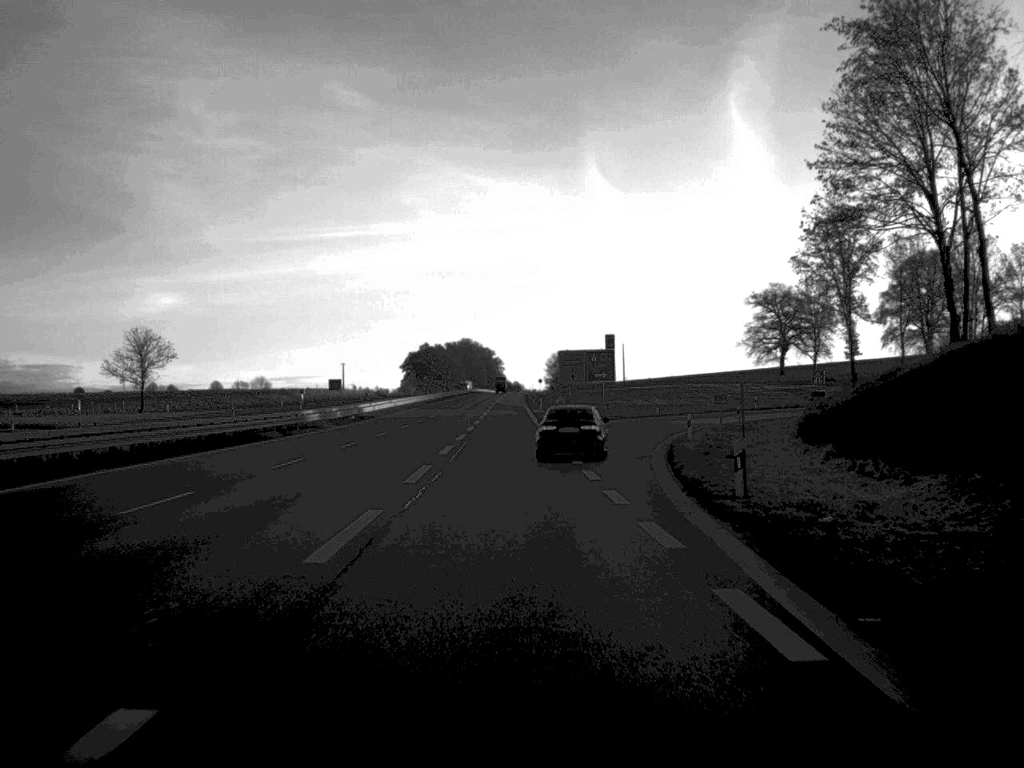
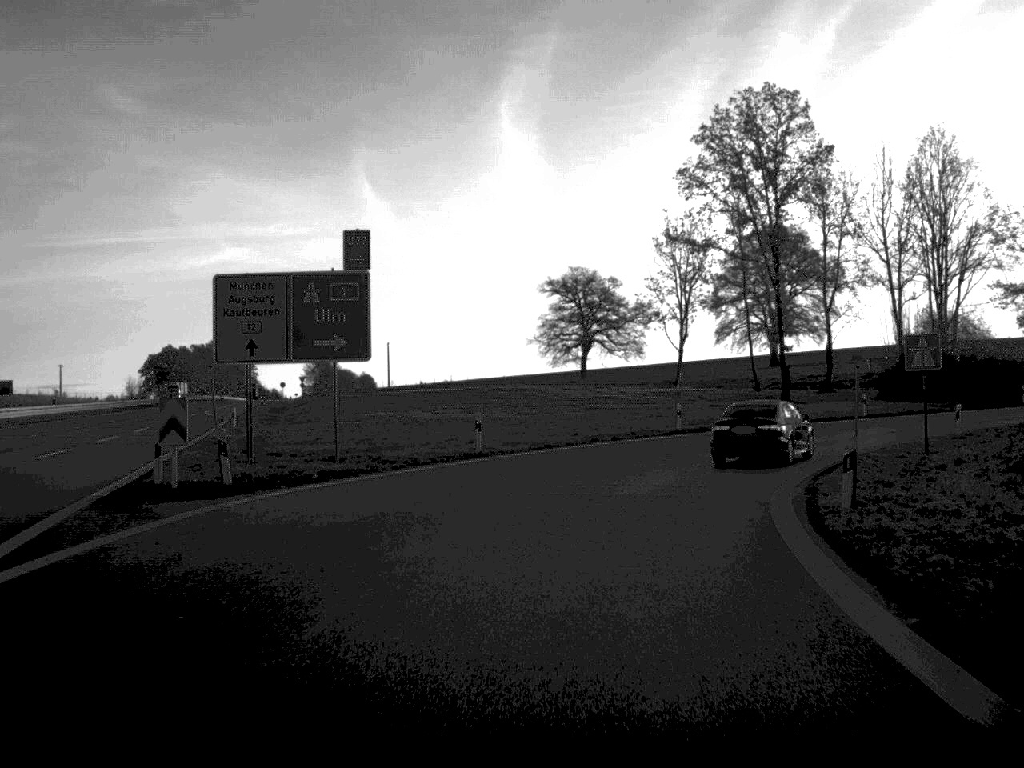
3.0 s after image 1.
(+3.6, +50.7) m; +11°
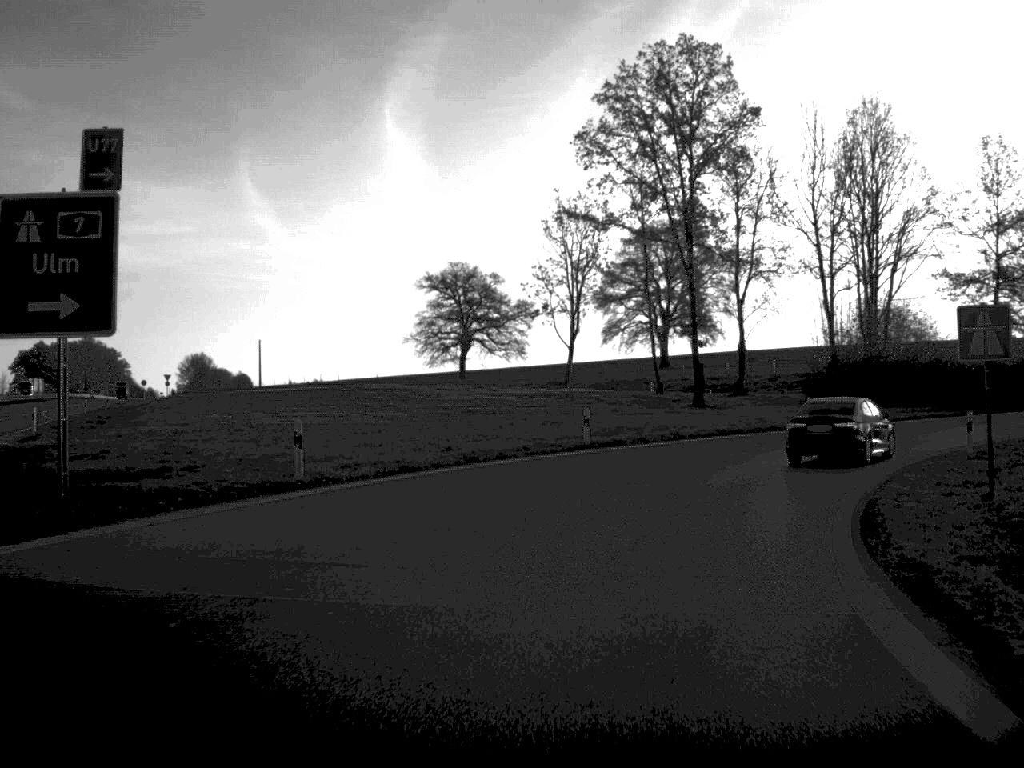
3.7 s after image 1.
(+0.5, +10.9) m; +6°
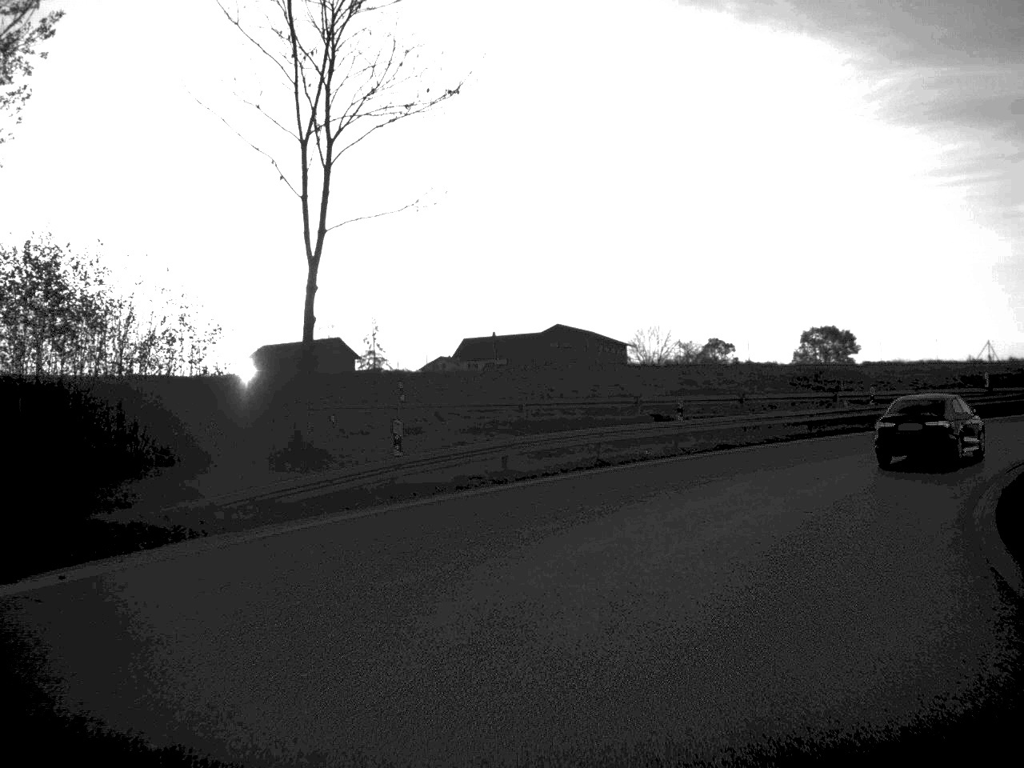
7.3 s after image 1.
(+19.8, +45.4) m; +52°
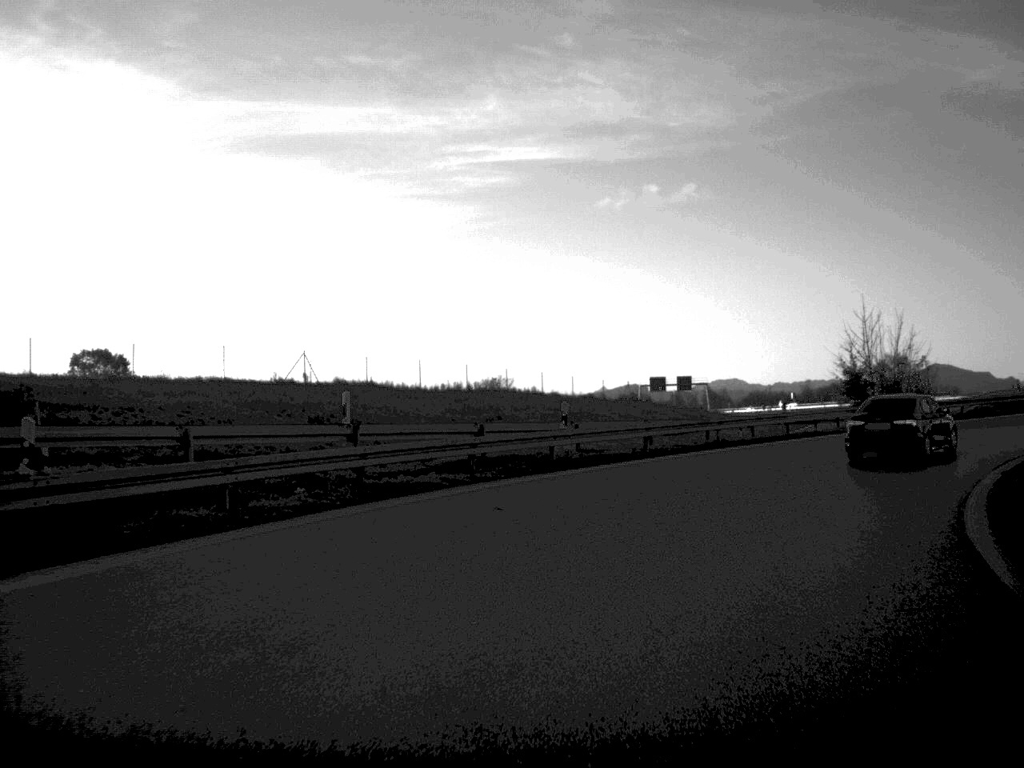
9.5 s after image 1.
(+8.2, +27.7) m; +32°
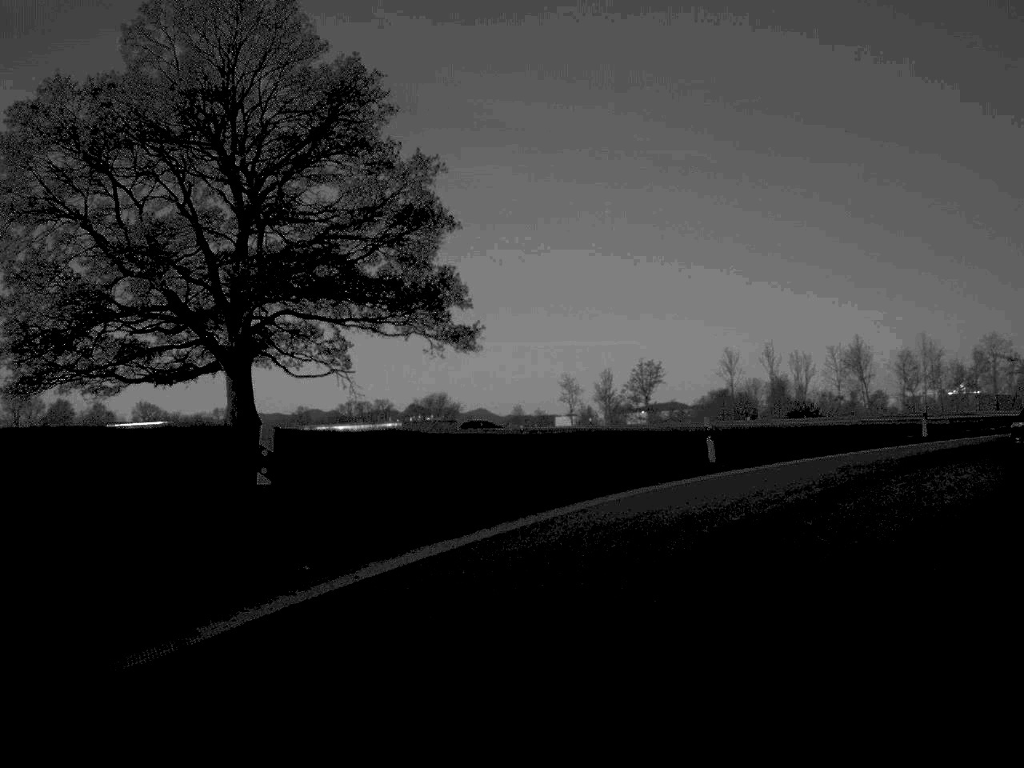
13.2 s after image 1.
(+21.2, +44.7) m; +52°
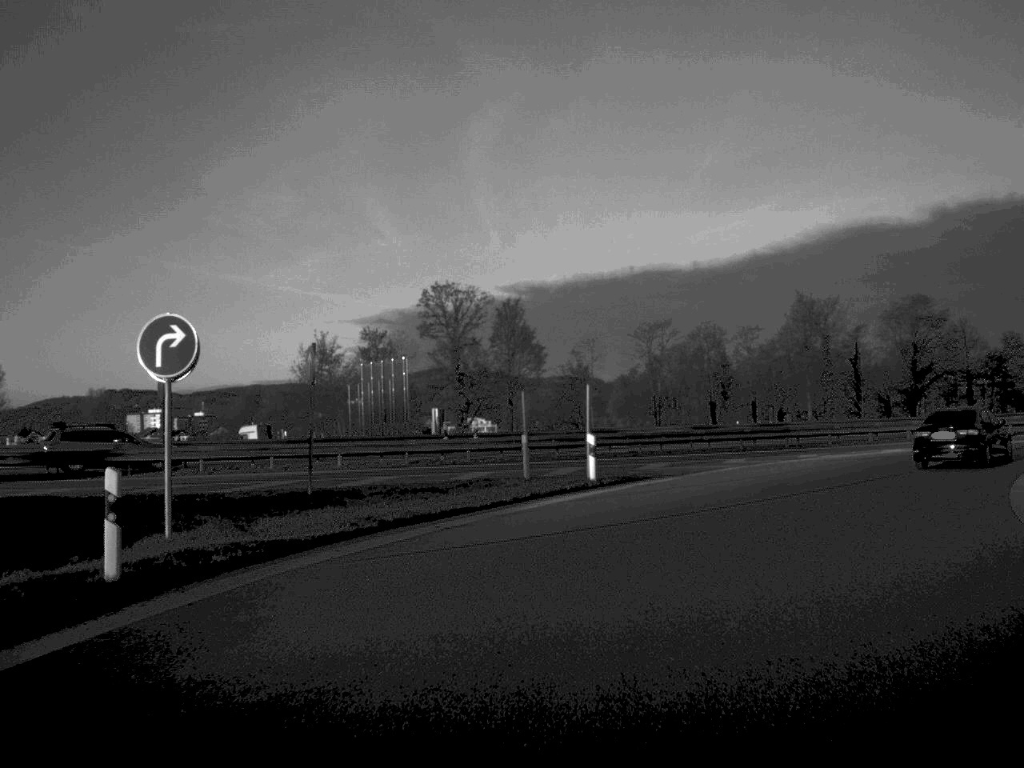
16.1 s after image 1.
(+16.4, +36.6) m; +48°
